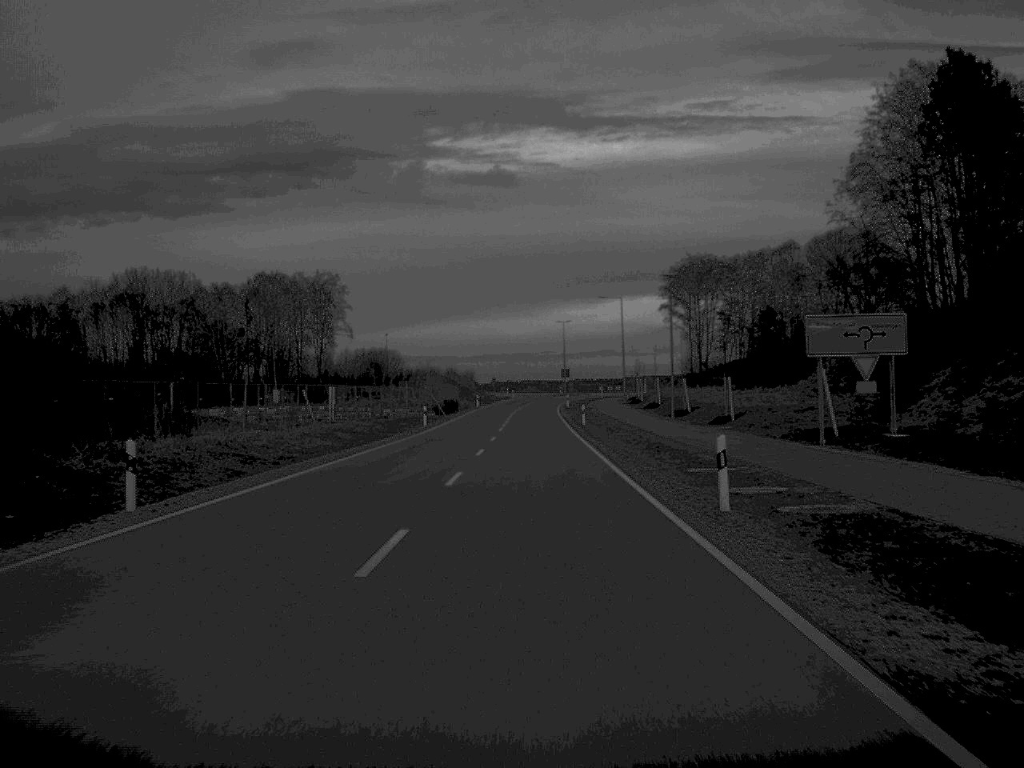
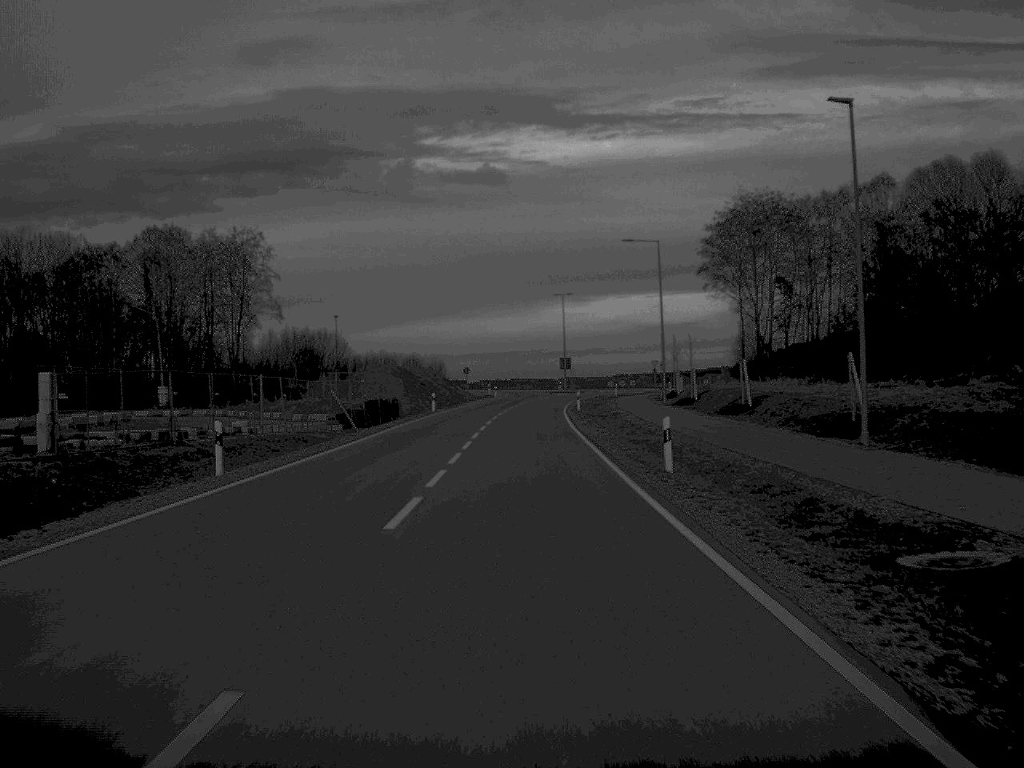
(+0.3, +43.9) m; +1°
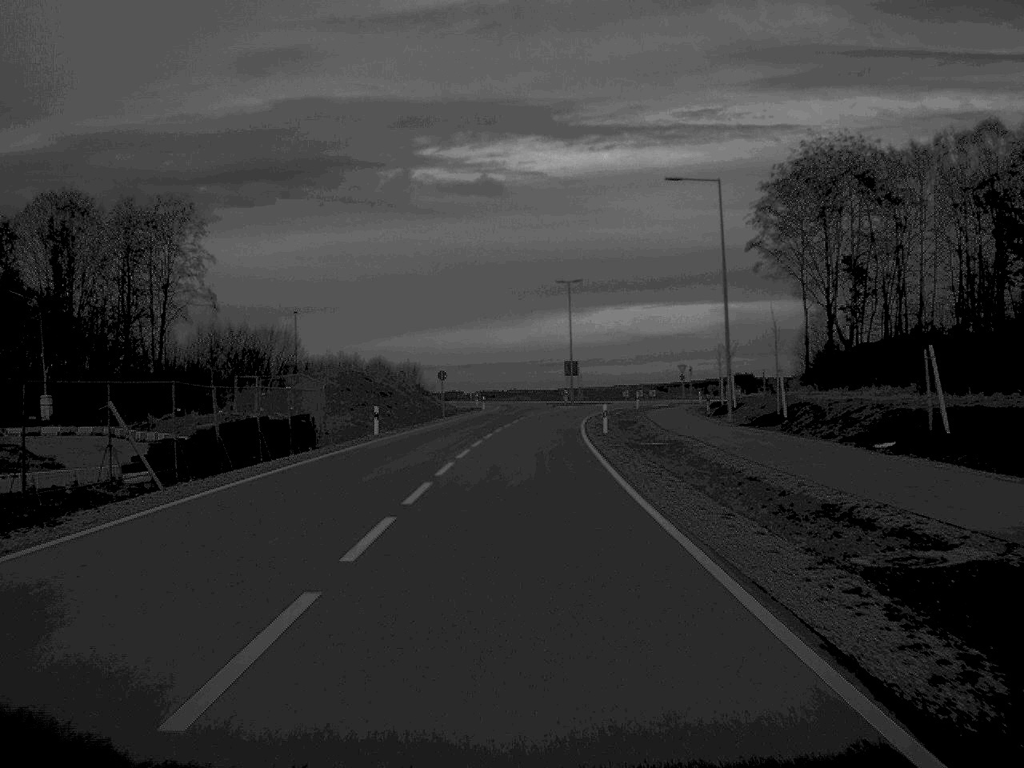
(+0.1, +26.6) m; 0°
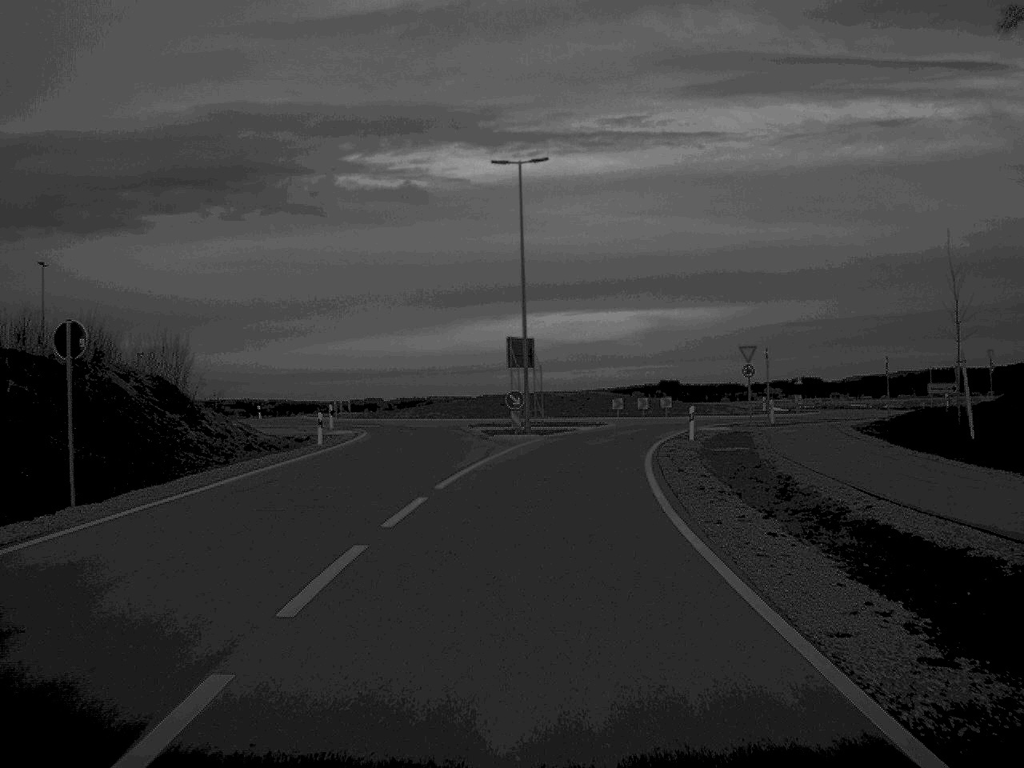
(+0.8, +56.7) m; +4°
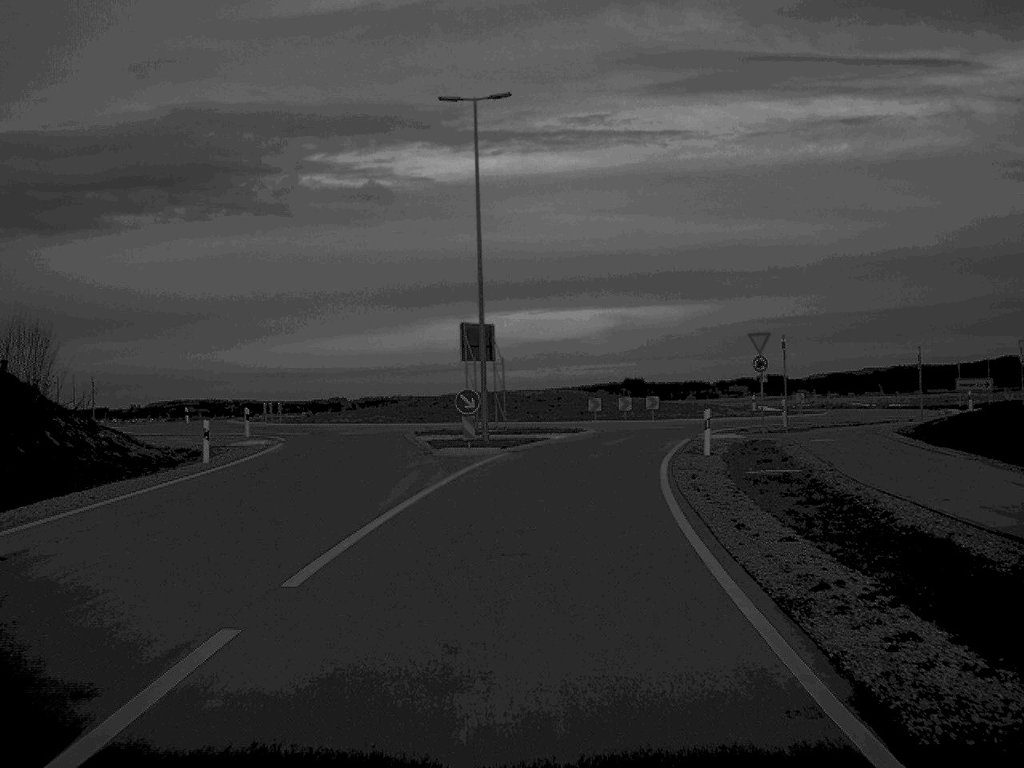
(+0.1, +10.5) m; +2°
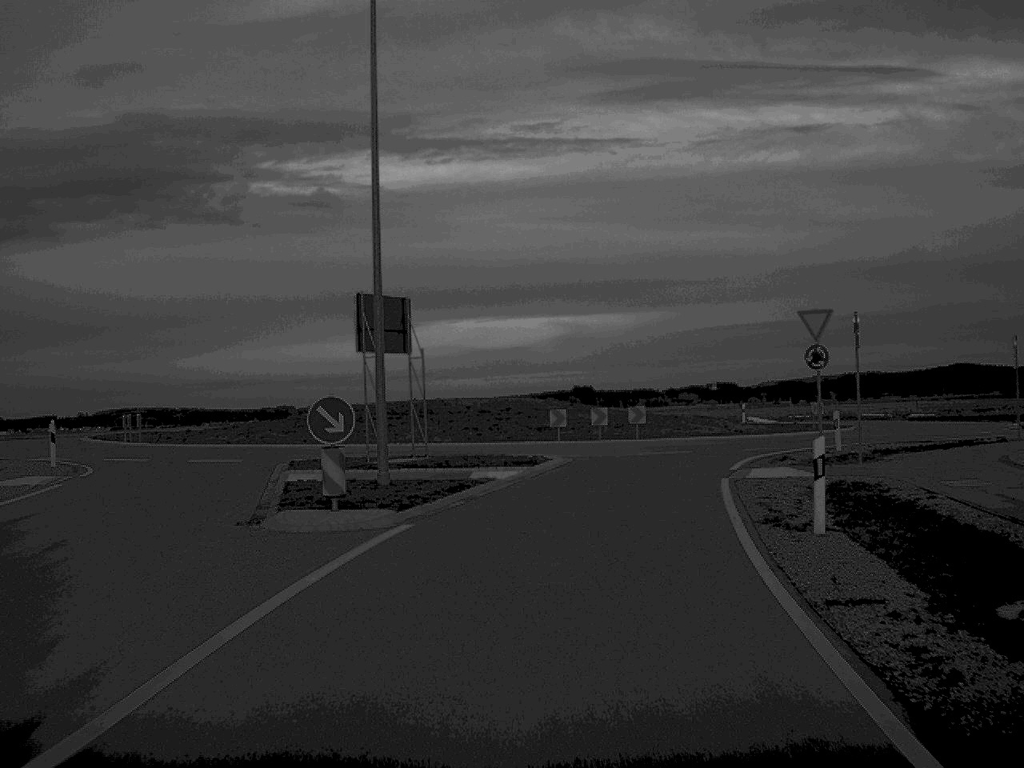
(+0.3, +15.3) m; +2°
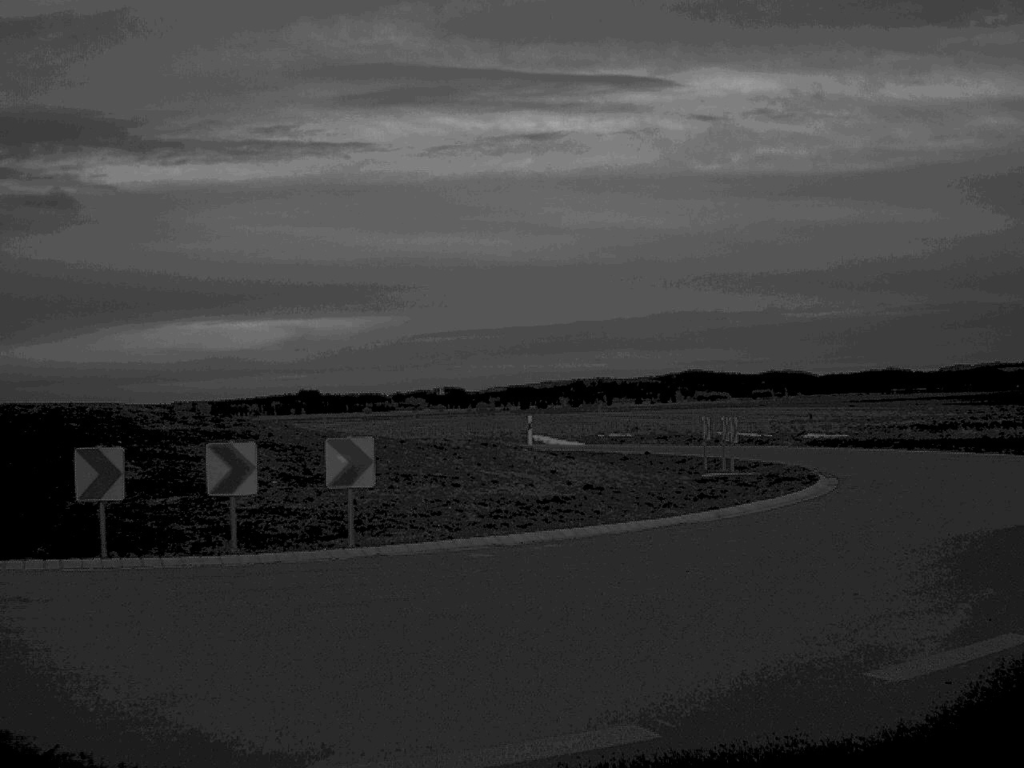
(+2.2, +27.1) m; +13°
